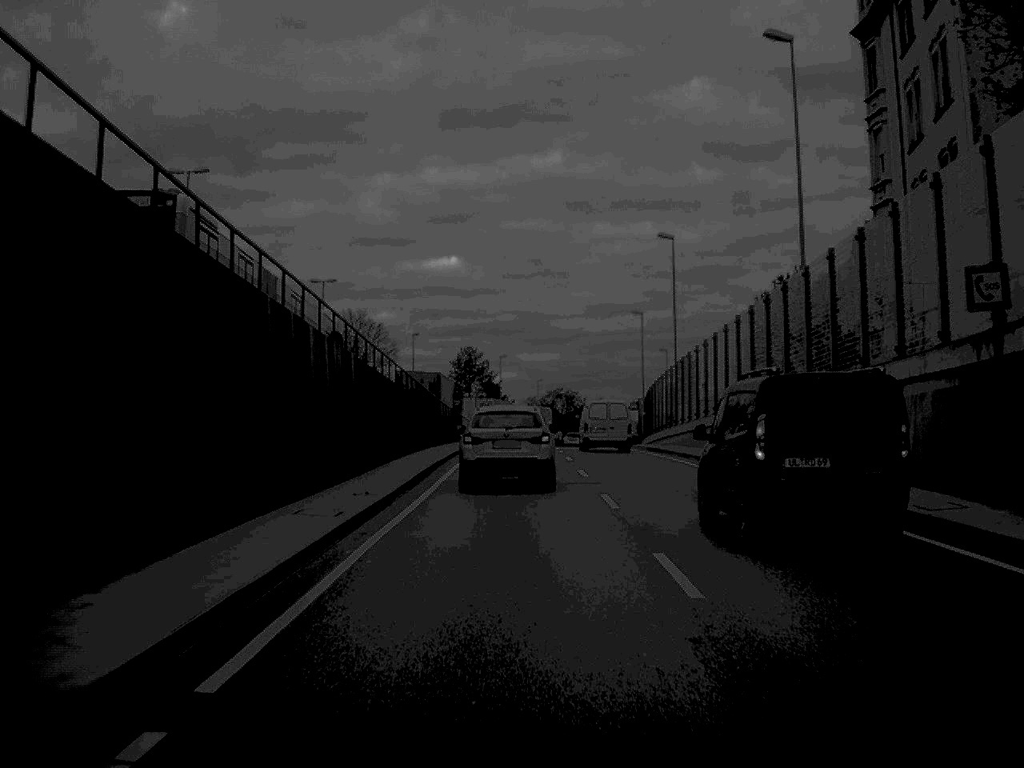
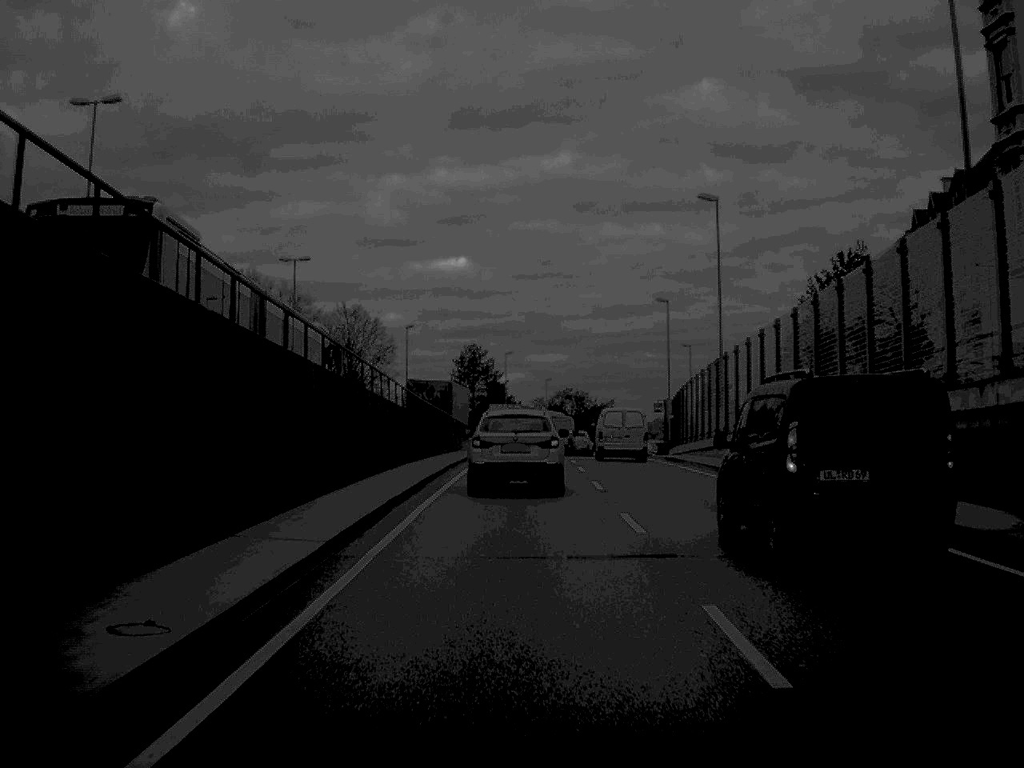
(0.0, +11.9) m; 0°
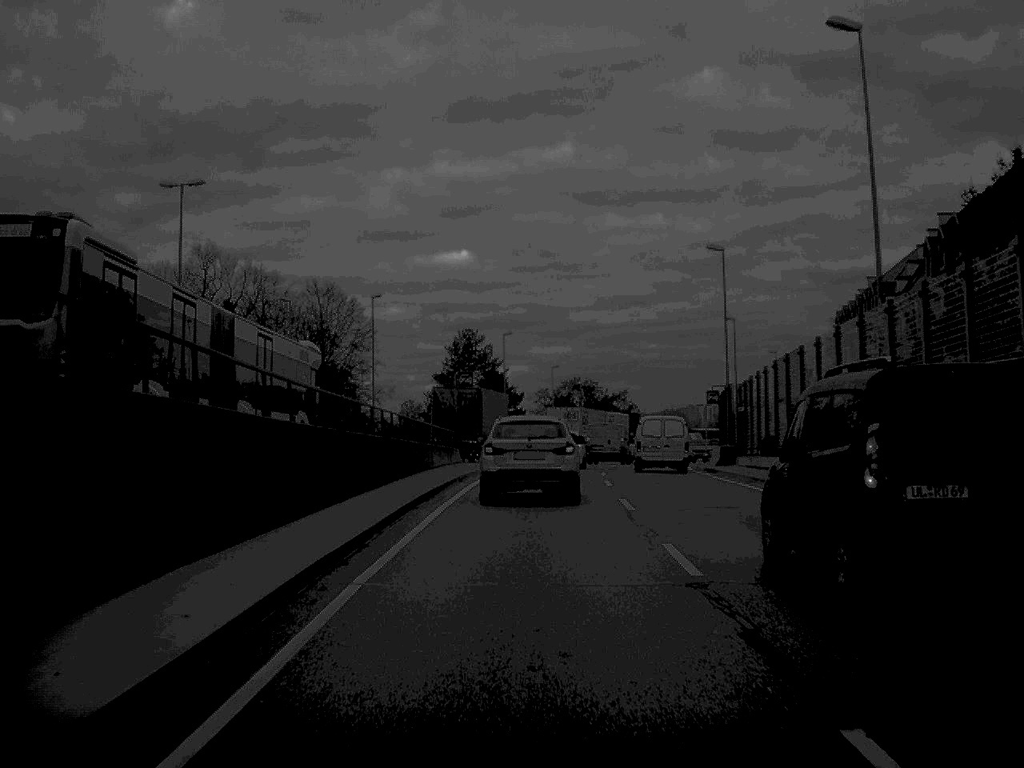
(0.0, +21.9) m; 0°
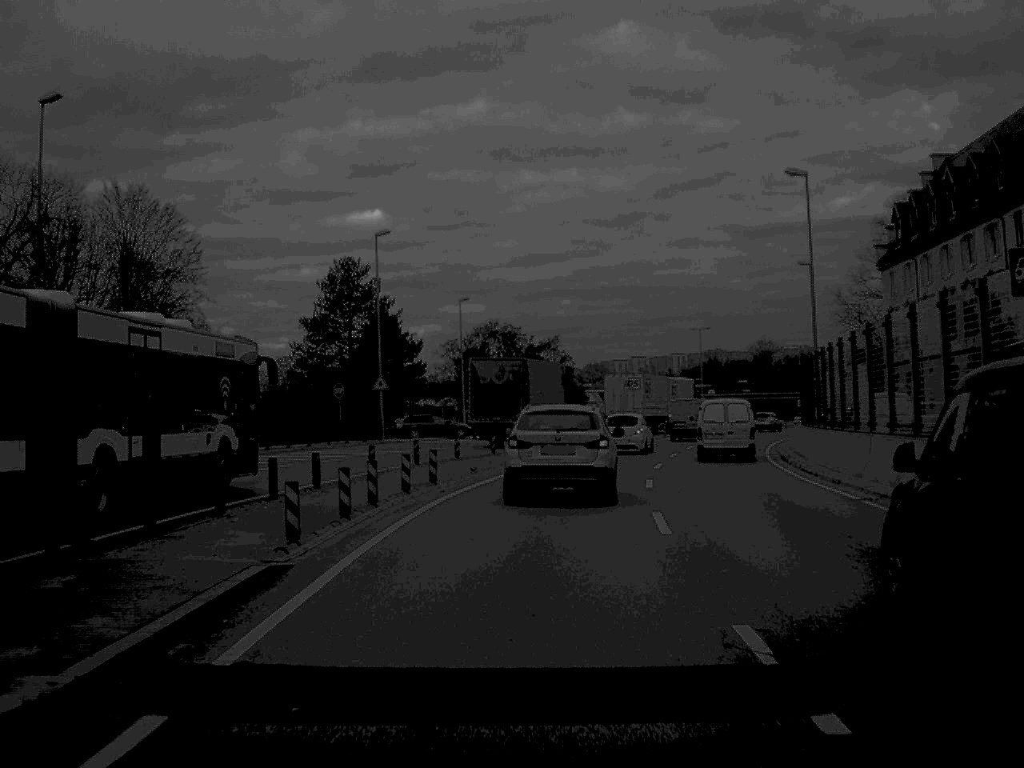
(+1.0, +41.9) m; +4°
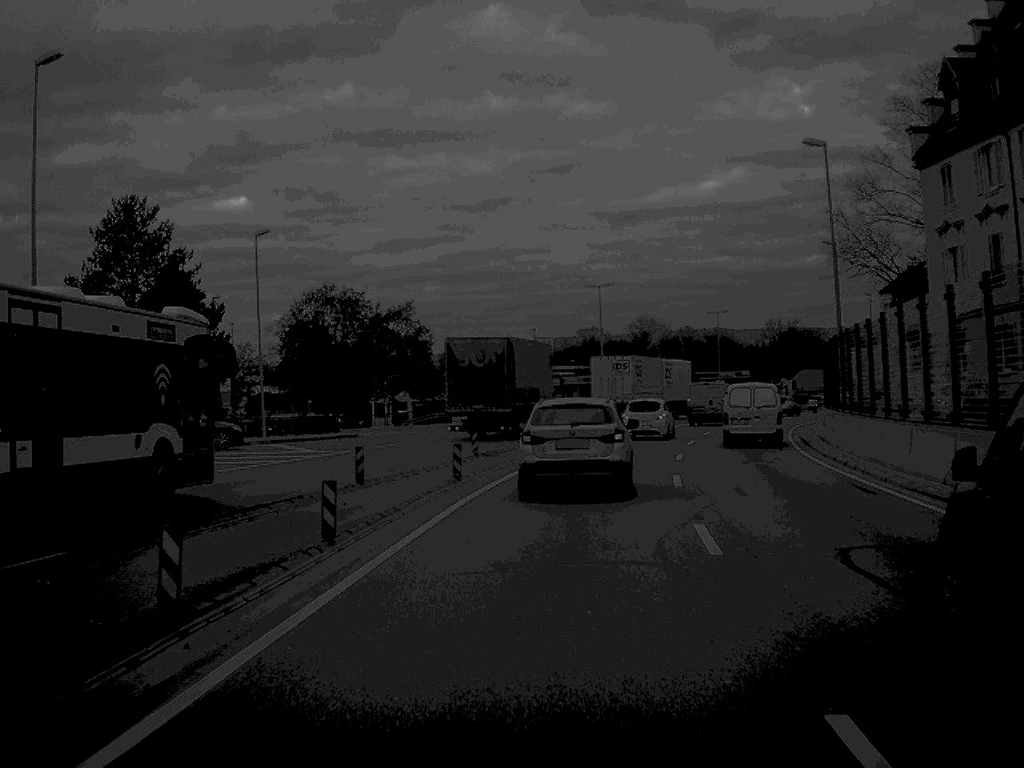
(+1.6, +31.1) m; +6°
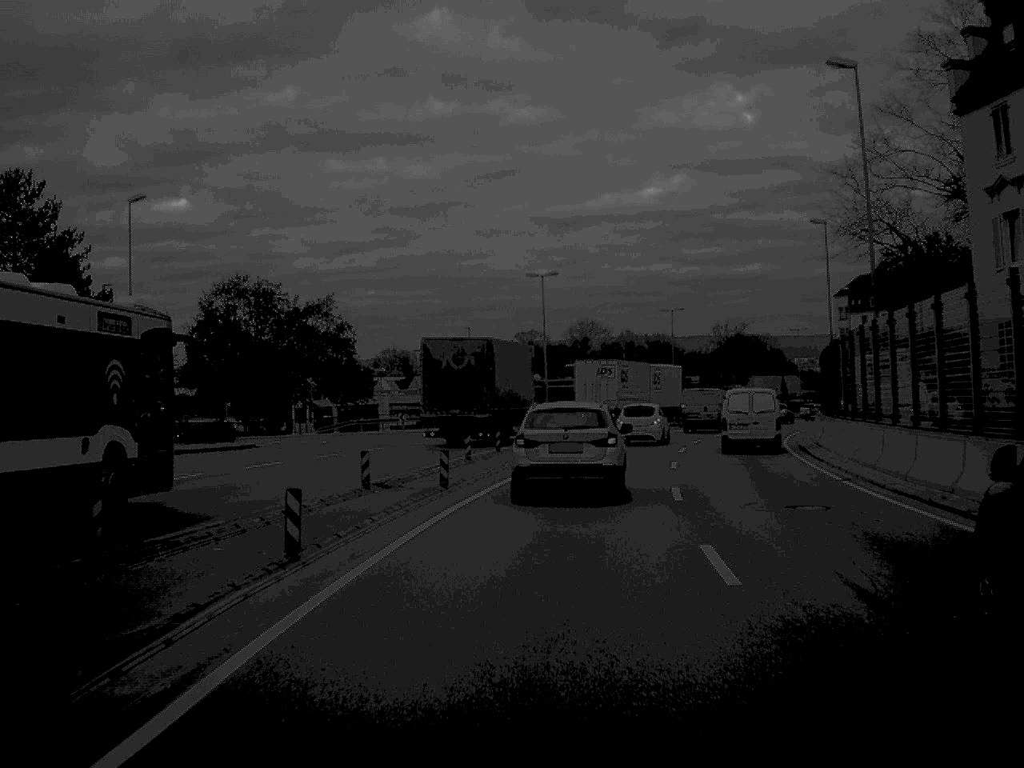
(+0.3, +11.3) m; +3°
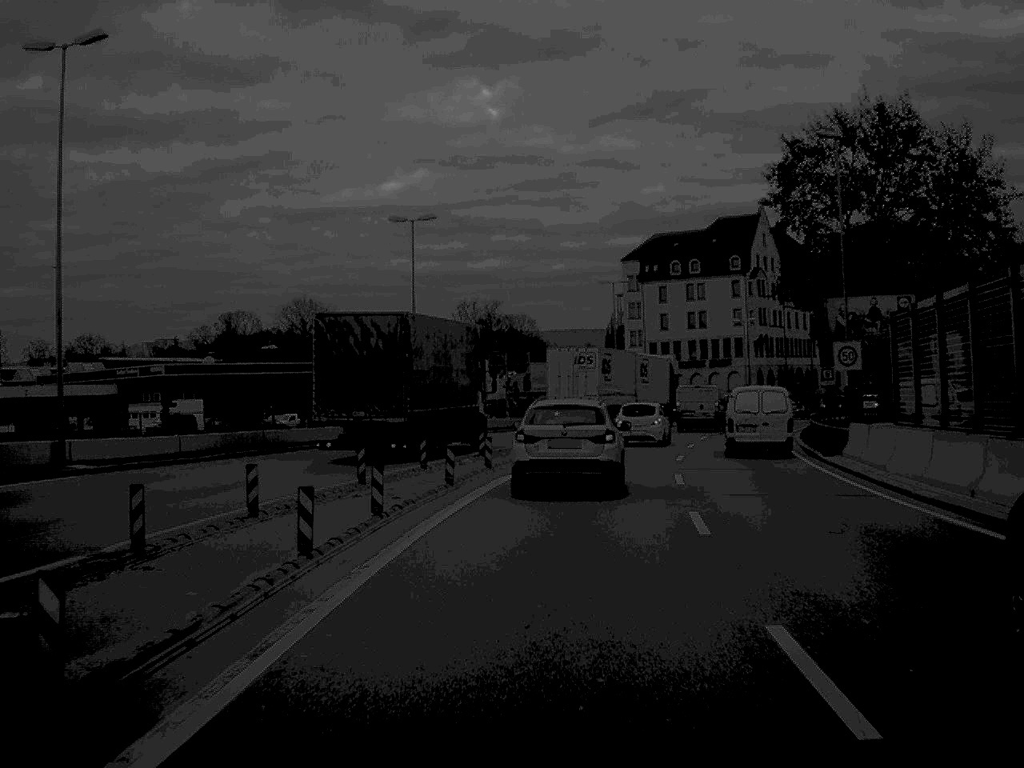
(+5.2, +50.9) m; +12°
